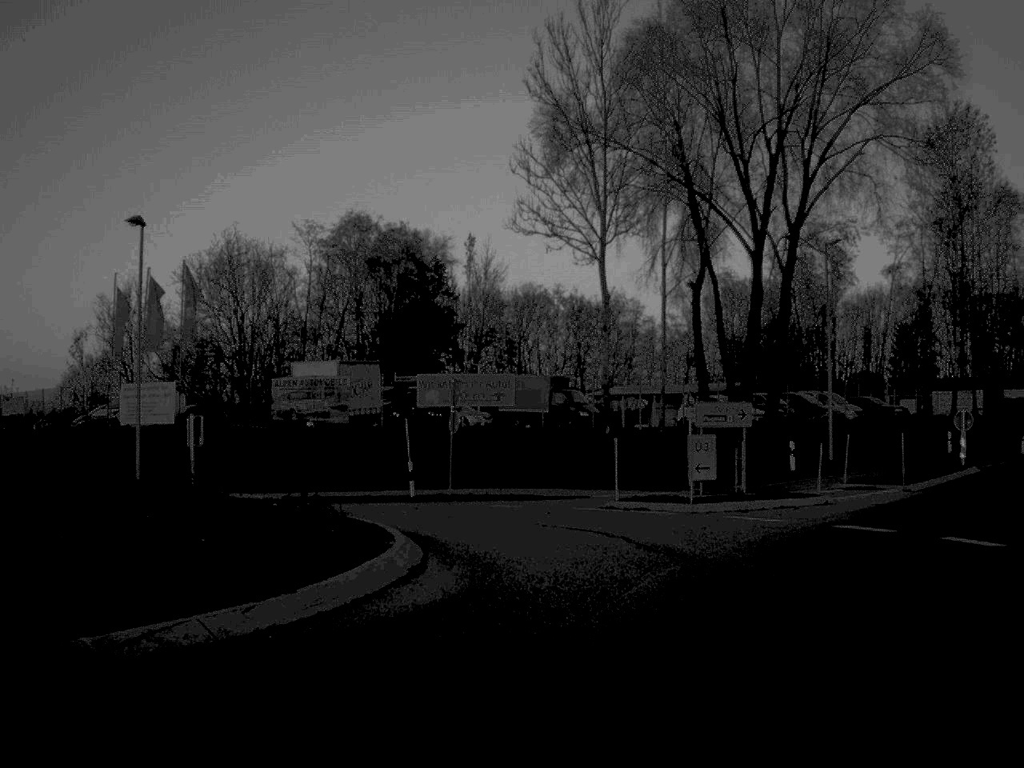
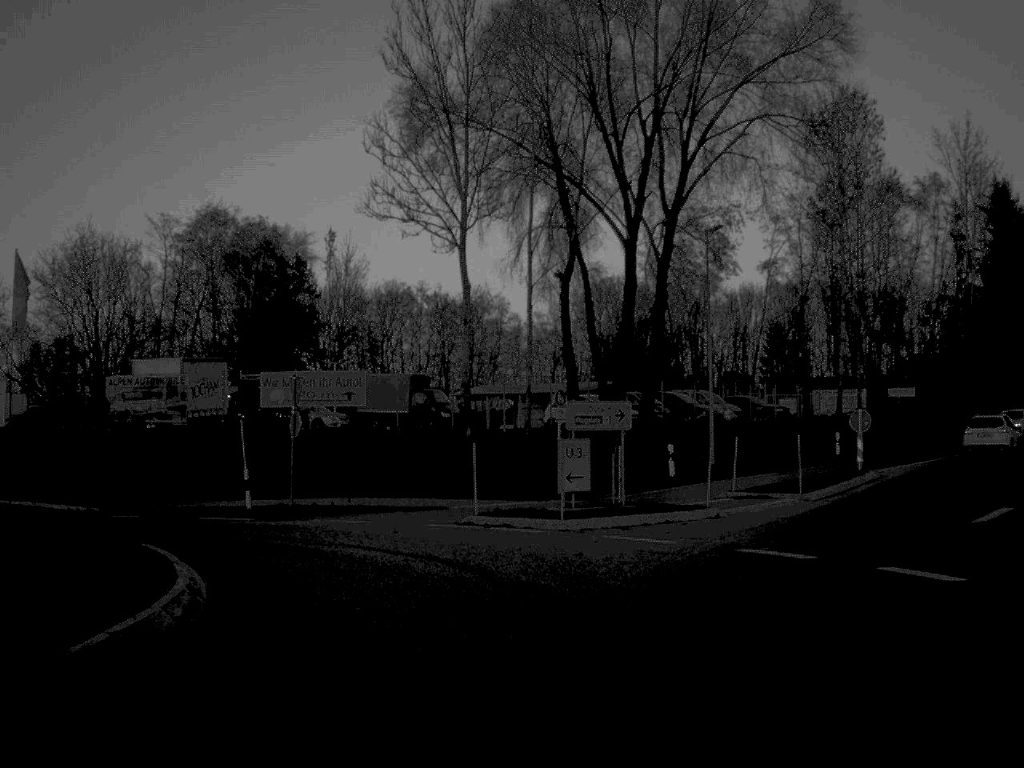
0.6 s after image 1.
(+0.2, +3.4) m; +6°
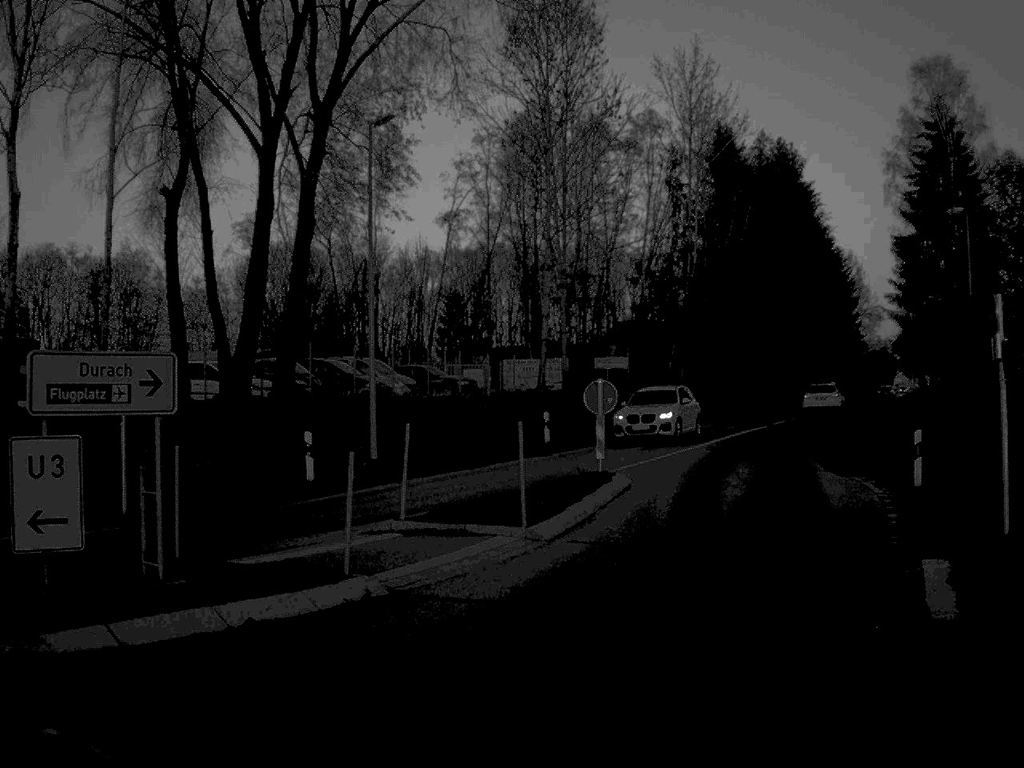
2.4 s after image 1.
(+1.6, +12.2) m; +14°
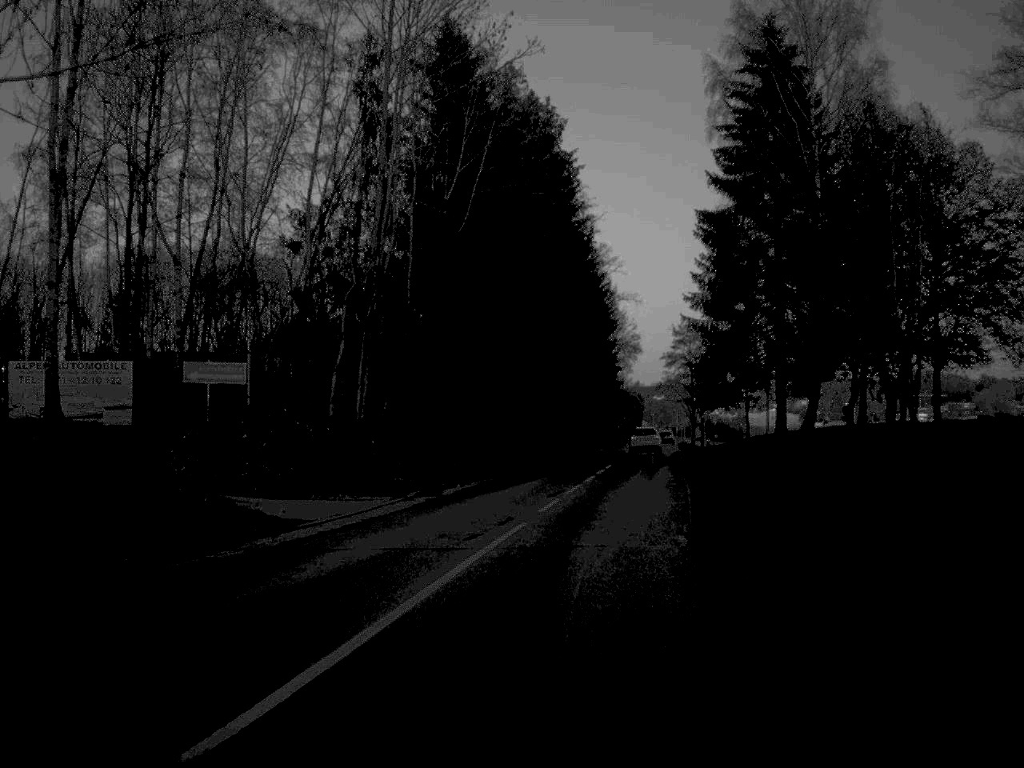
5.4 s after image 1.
(+4.4, +28.4) m; +12°
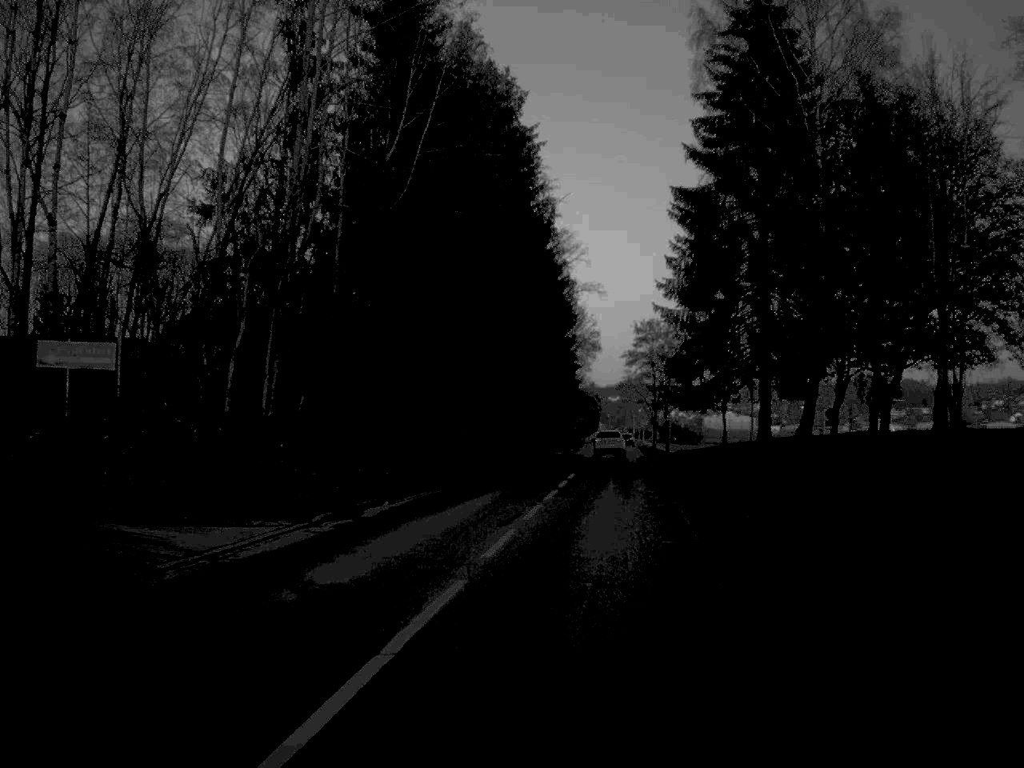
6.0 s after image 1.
(+0.1, +6.8) m; +2°
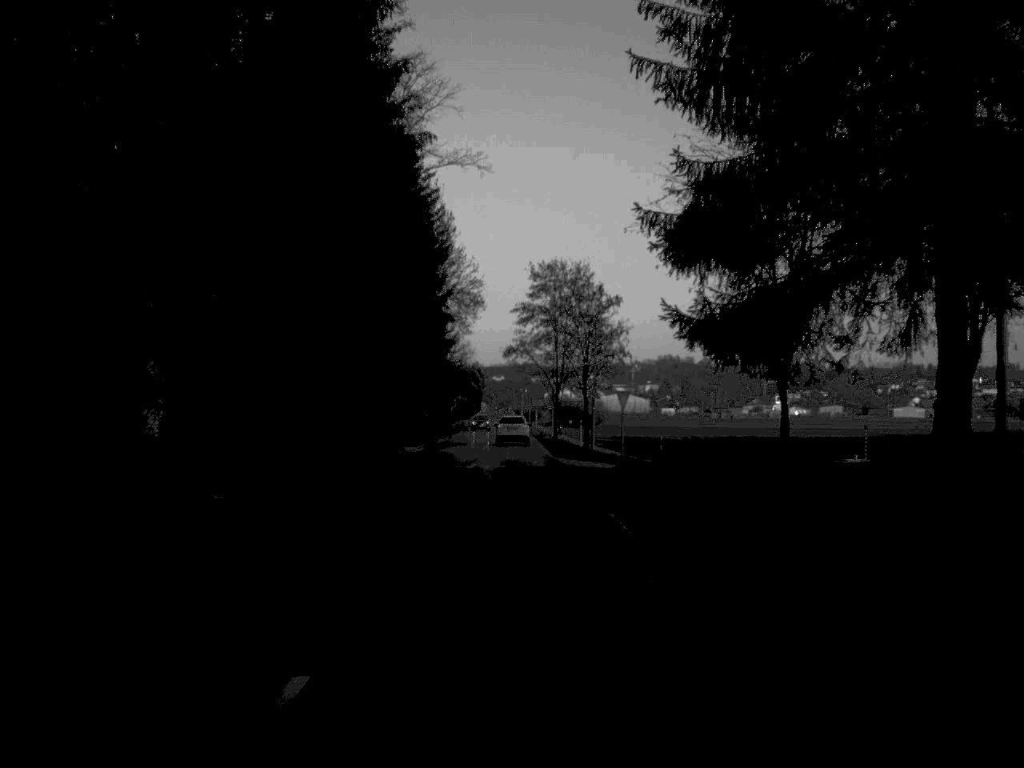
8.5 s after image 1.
(+2.0, +35.0) m; +5°
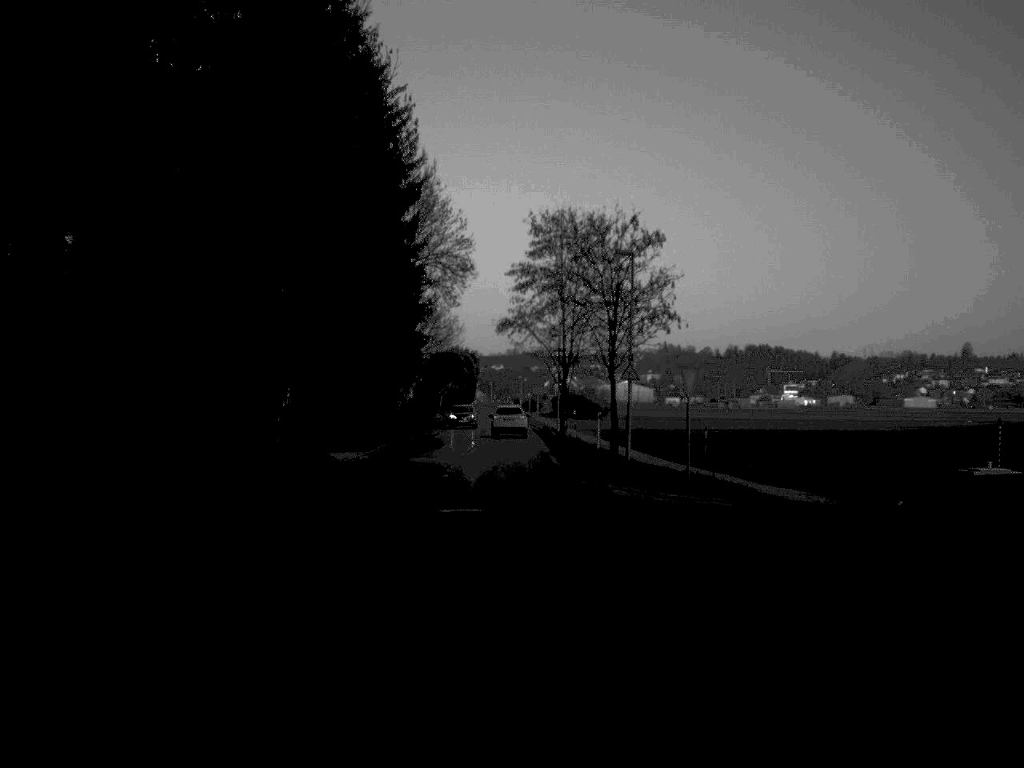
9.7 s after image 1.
(0.0, +19.2) m; 0°
